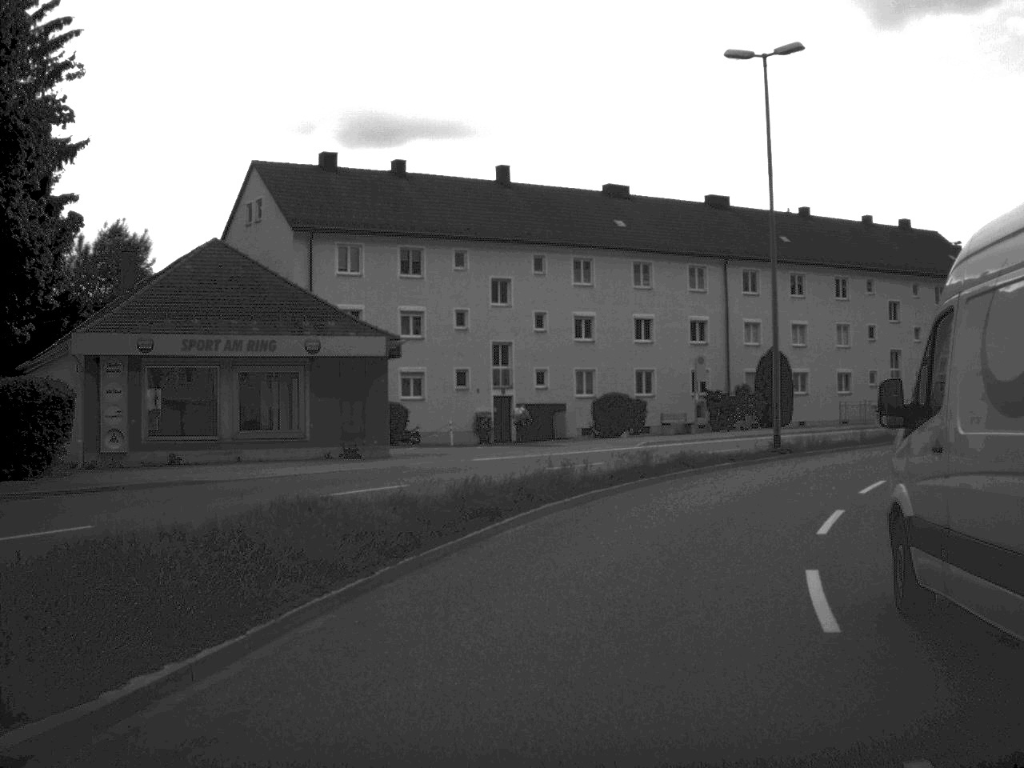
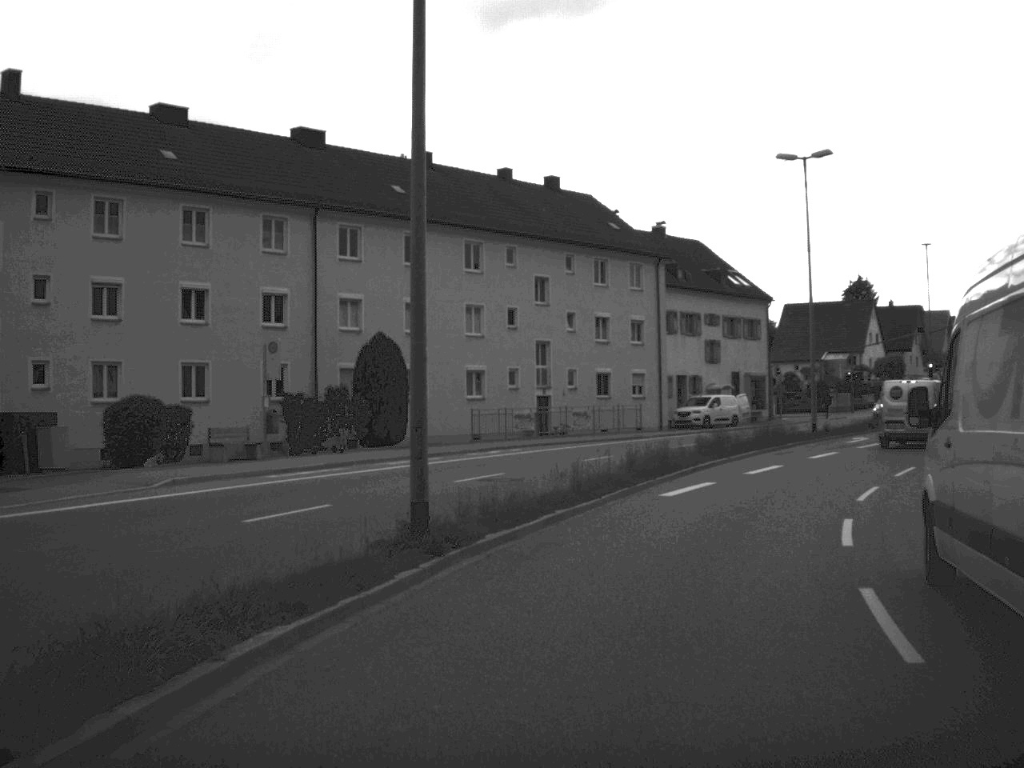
(+2.8, +18.9) m; +18°
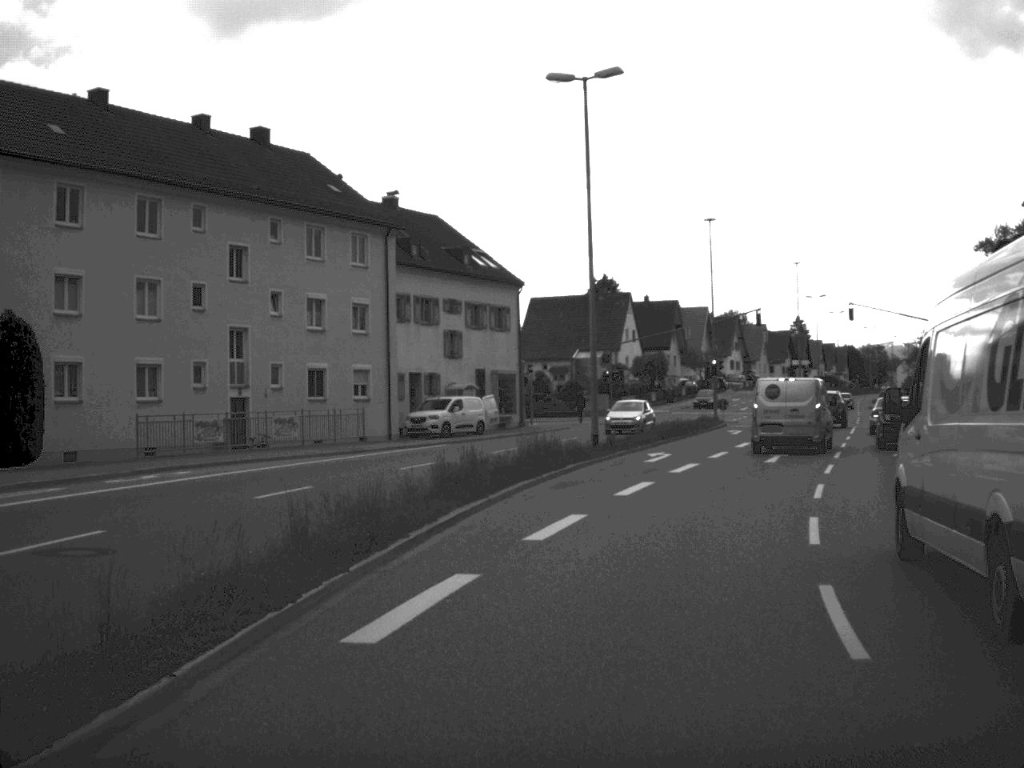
(+1.3, +12.0) m; +12°
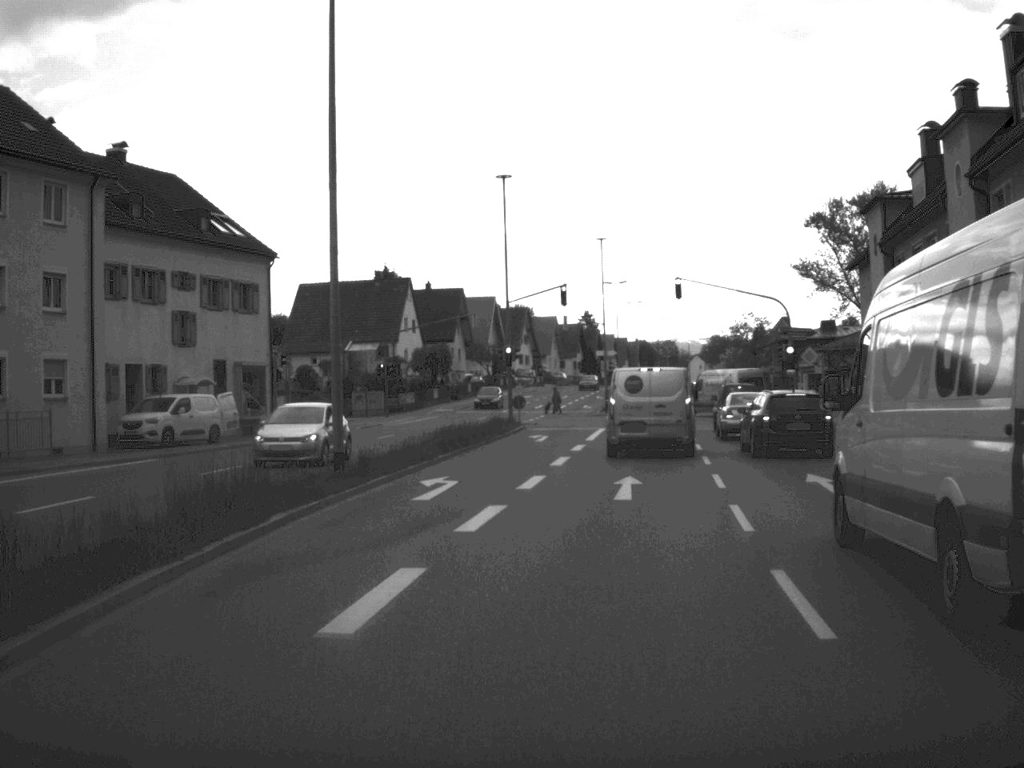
(+1.0, +11.8) m; +9°
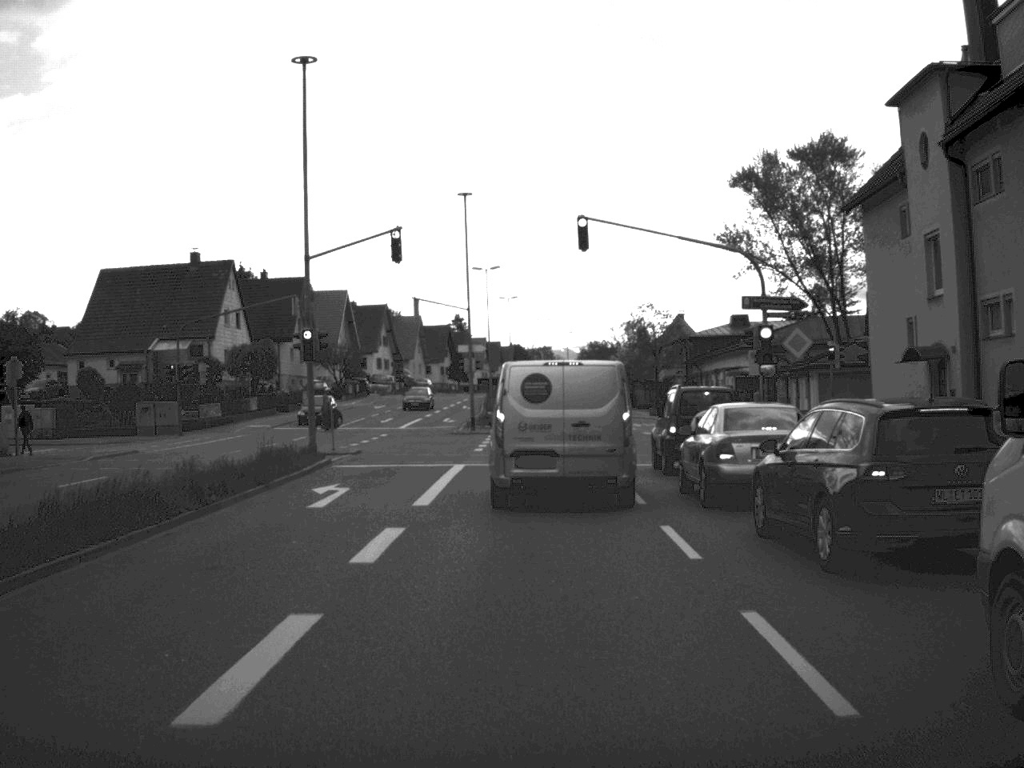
(+1.3, +19.6) m; +5°
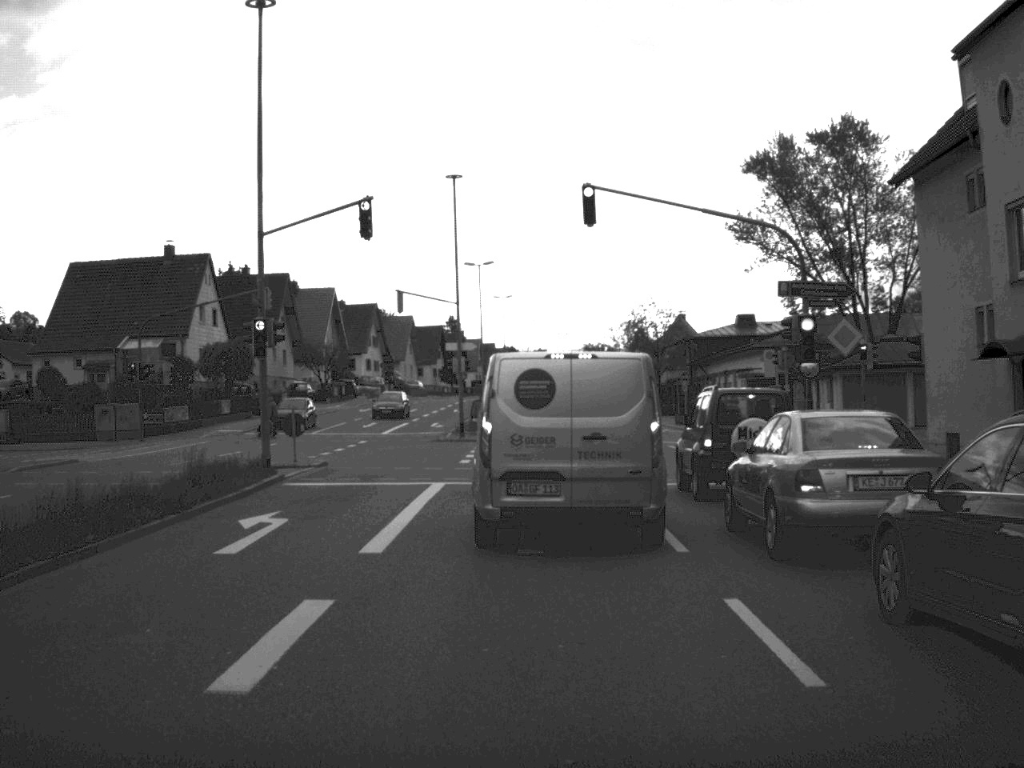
(0.0, +5.2) m; 0°
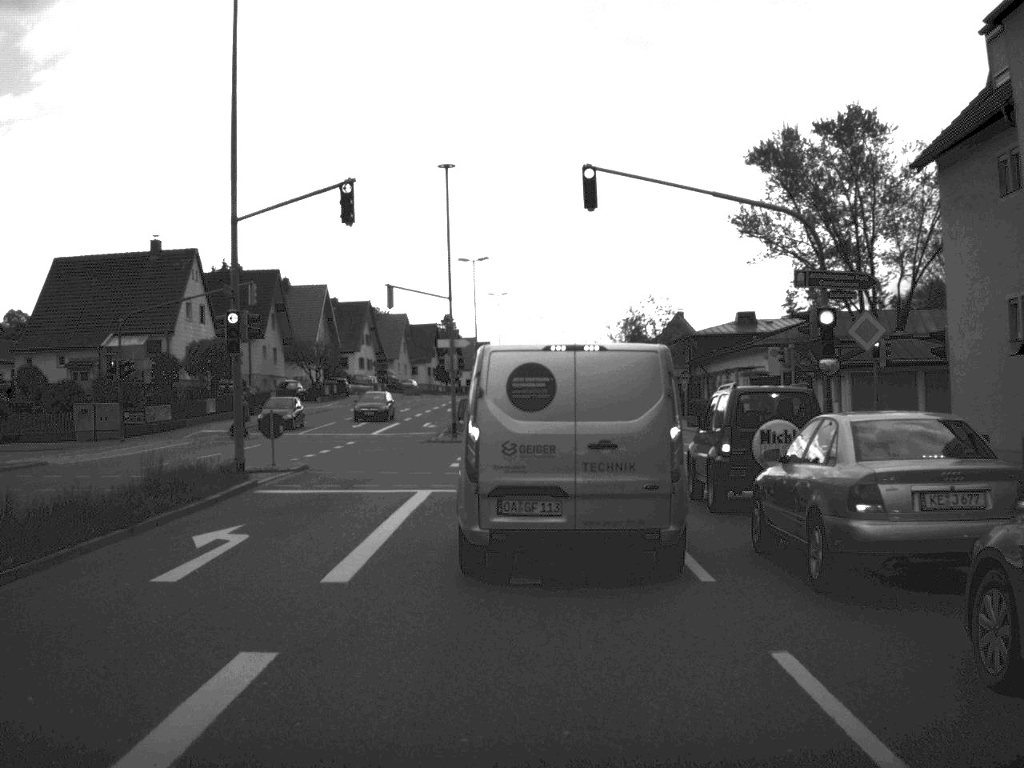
(0.0, +2.1) m; 0°
